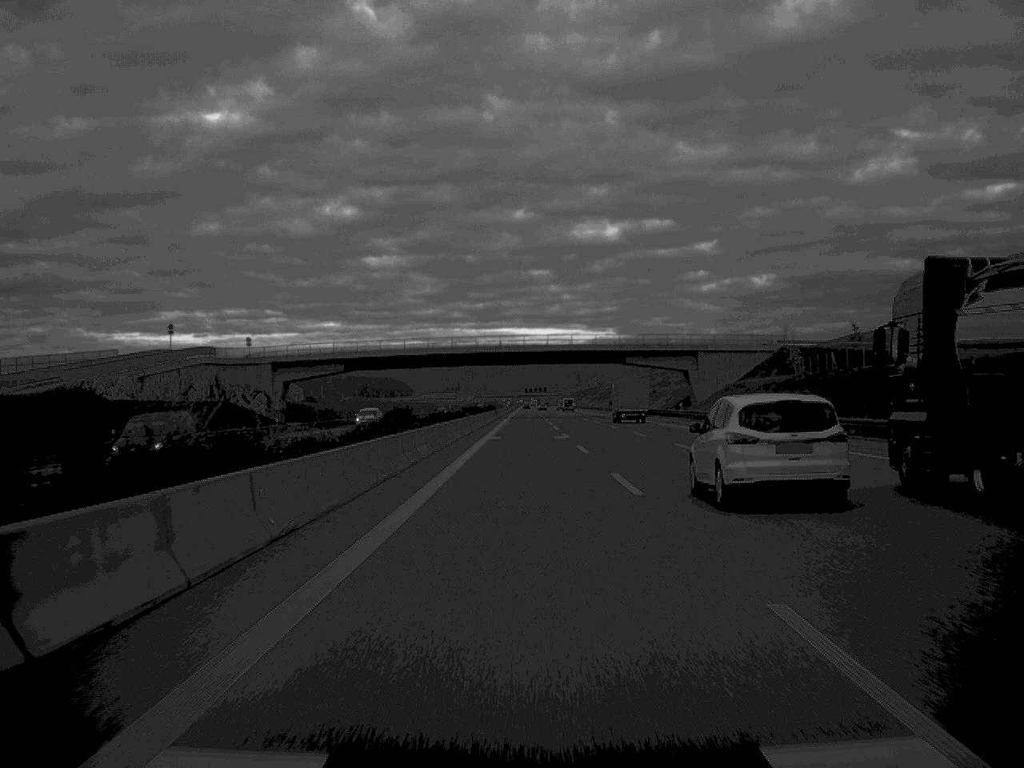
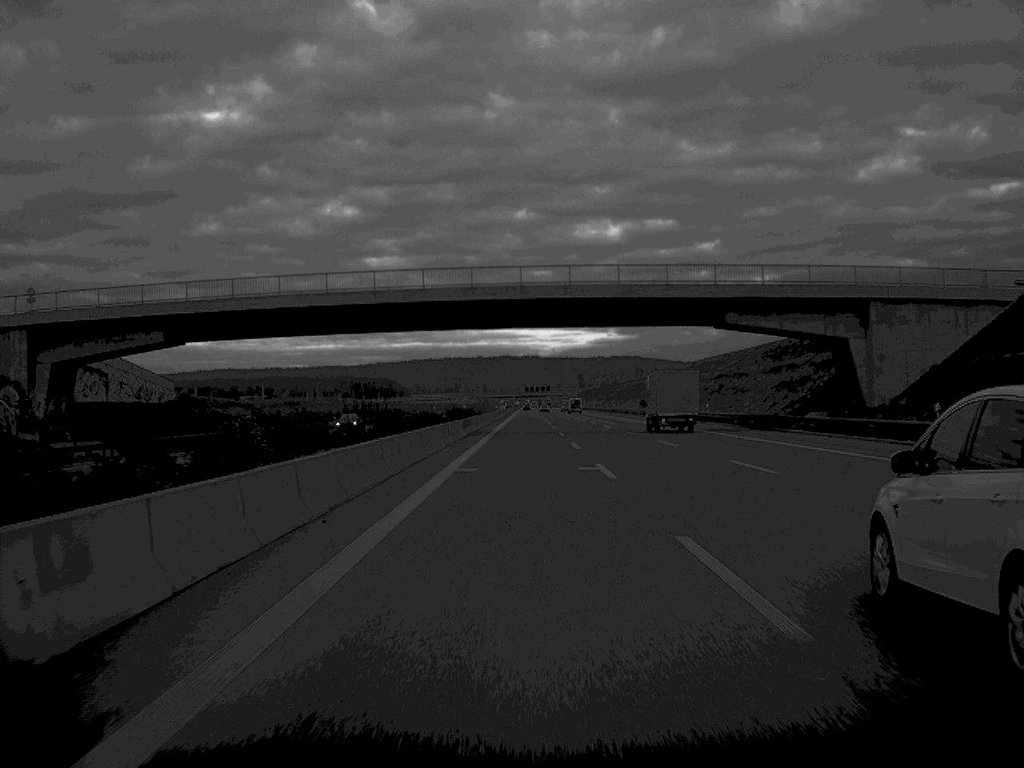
(0.0, +66.5) m; 0°
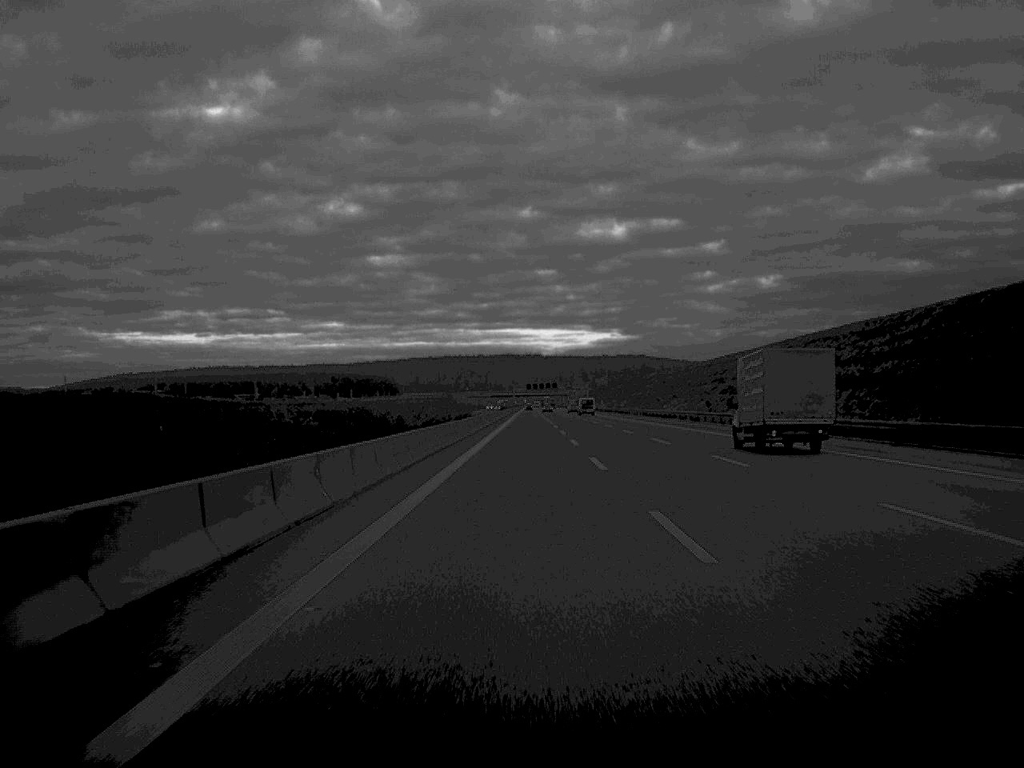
(-0.1, +68.1) m; 0°
